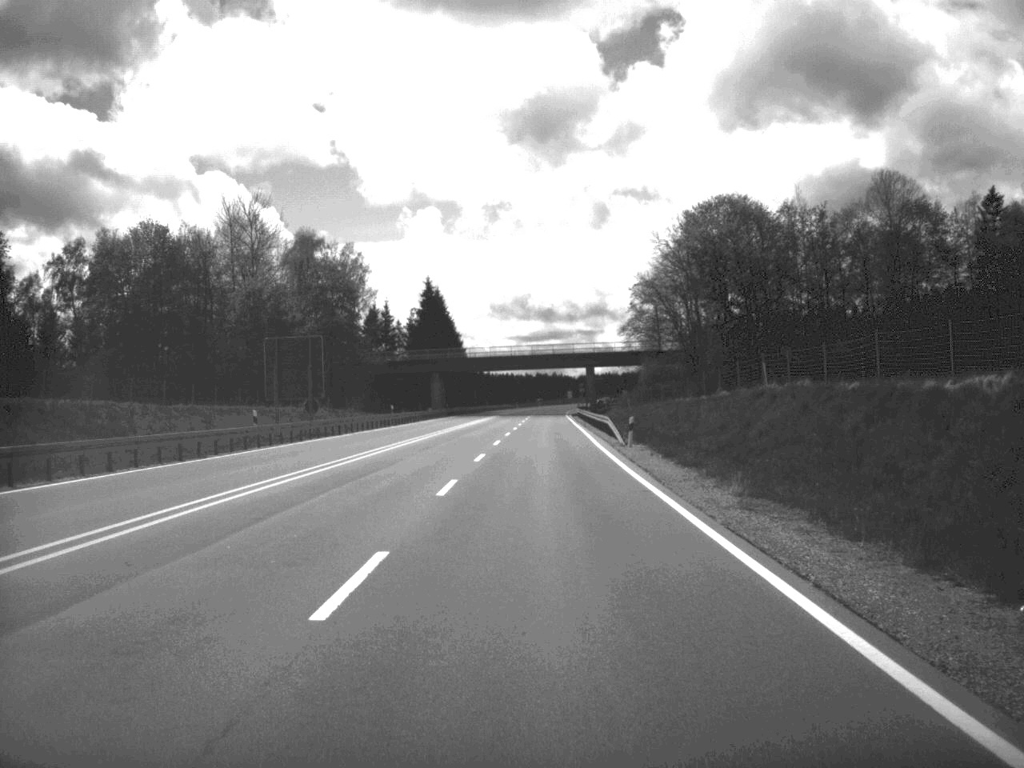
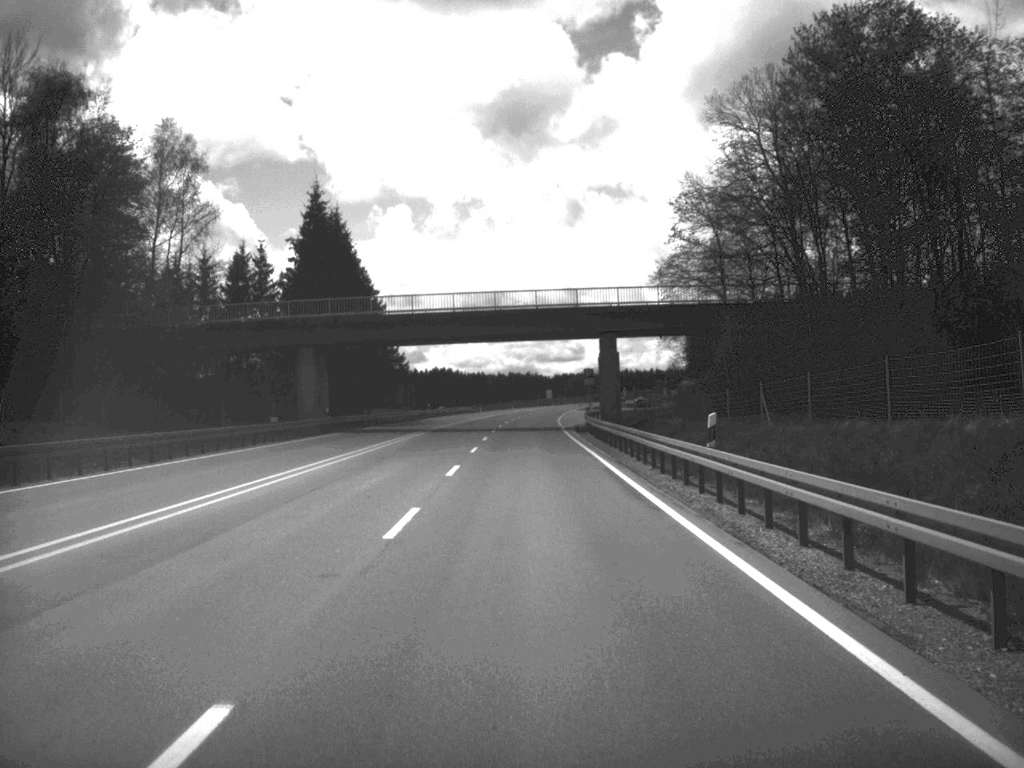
(+0.7, +66.0) m; +1°
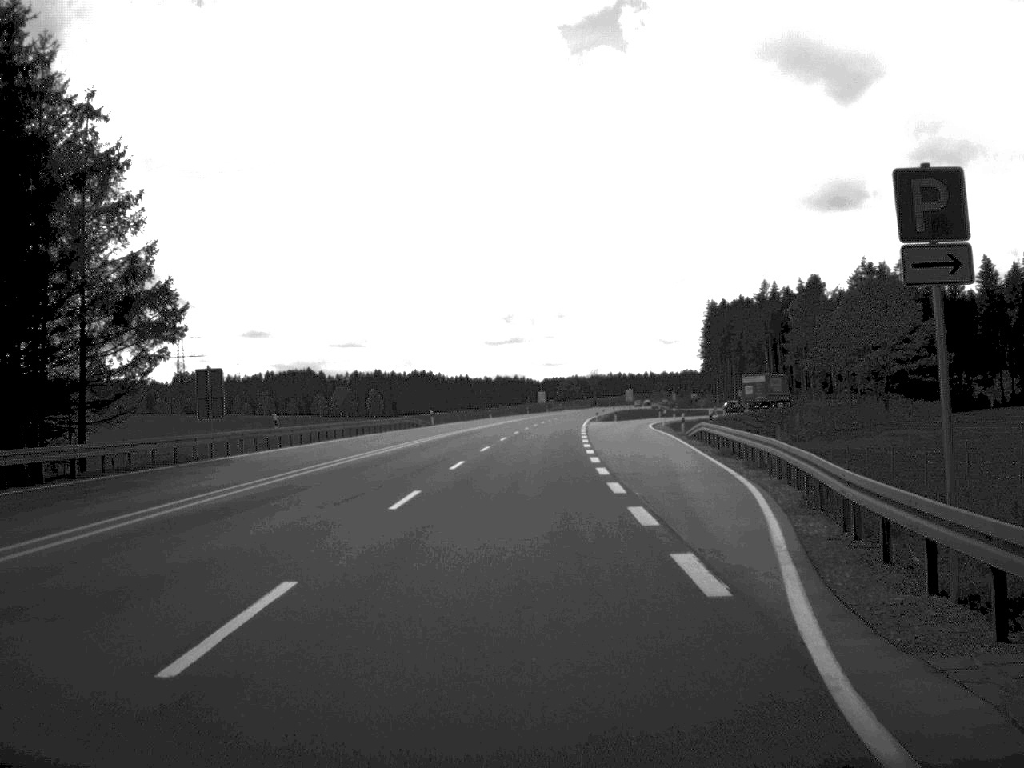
(+0.3, +66.9) m; 0°
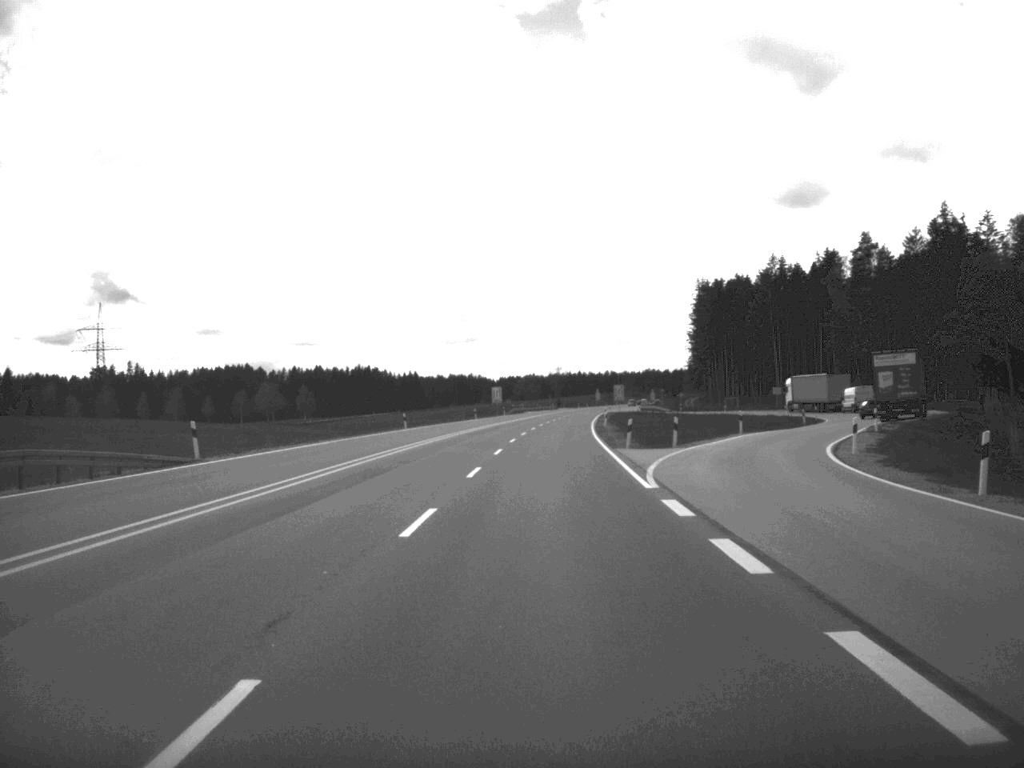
(+0.7, +63.7) m; +2°
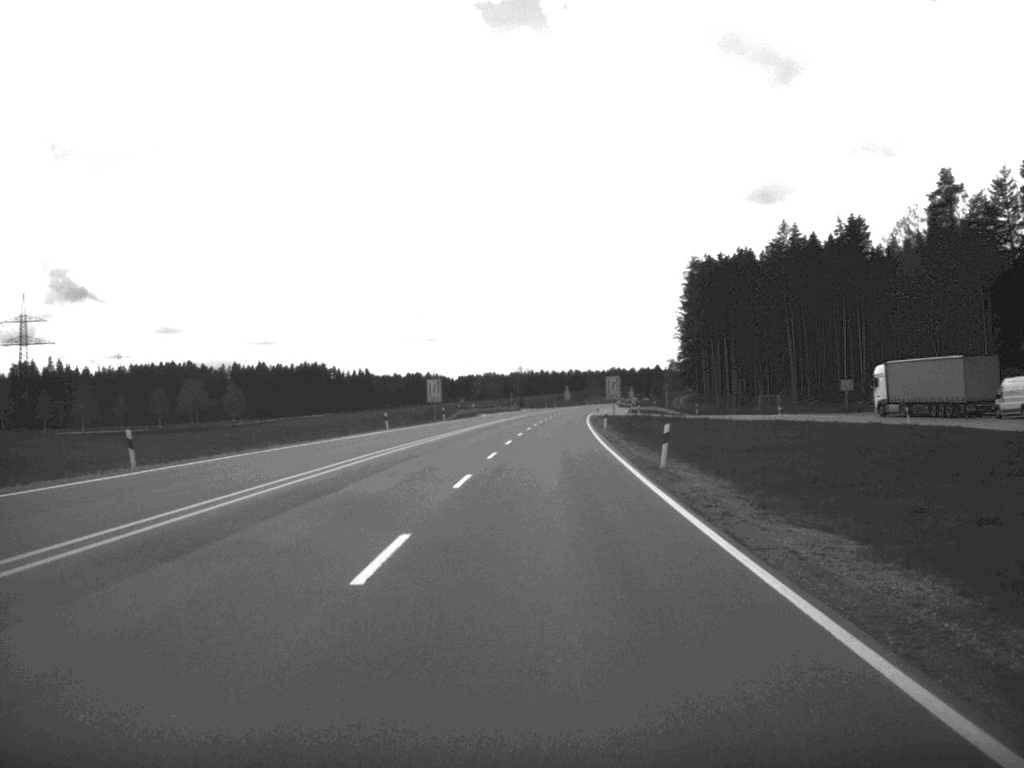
(+0.9, +51.5) m; +2°
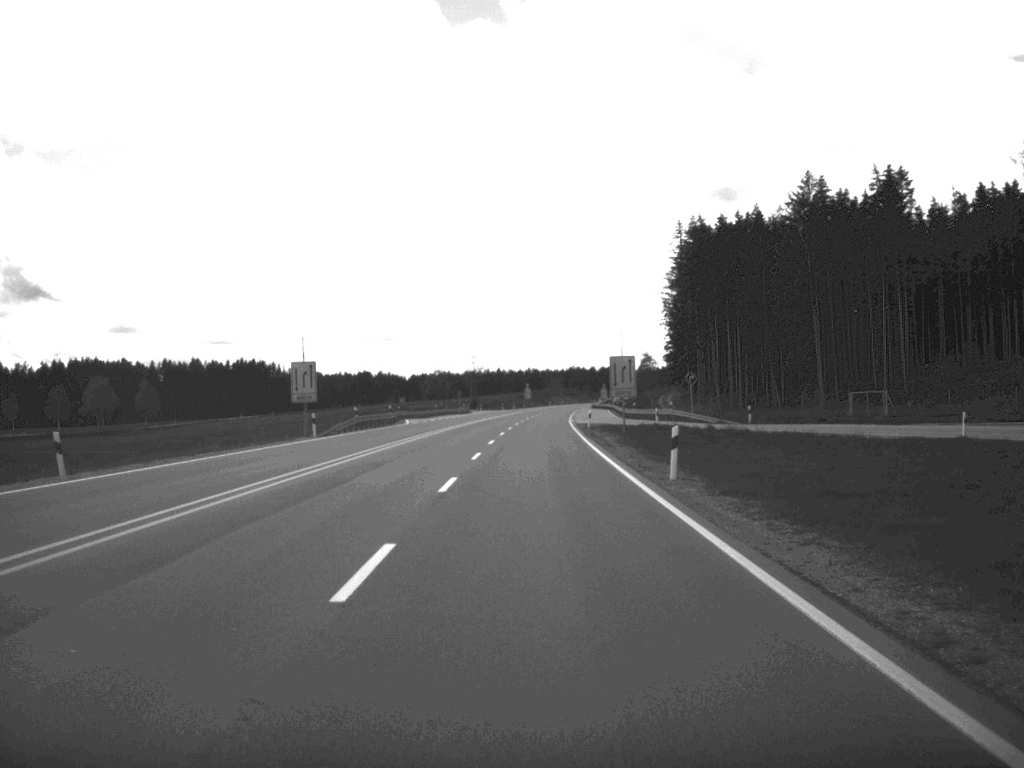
(+0.7, +48.9) m; +2°
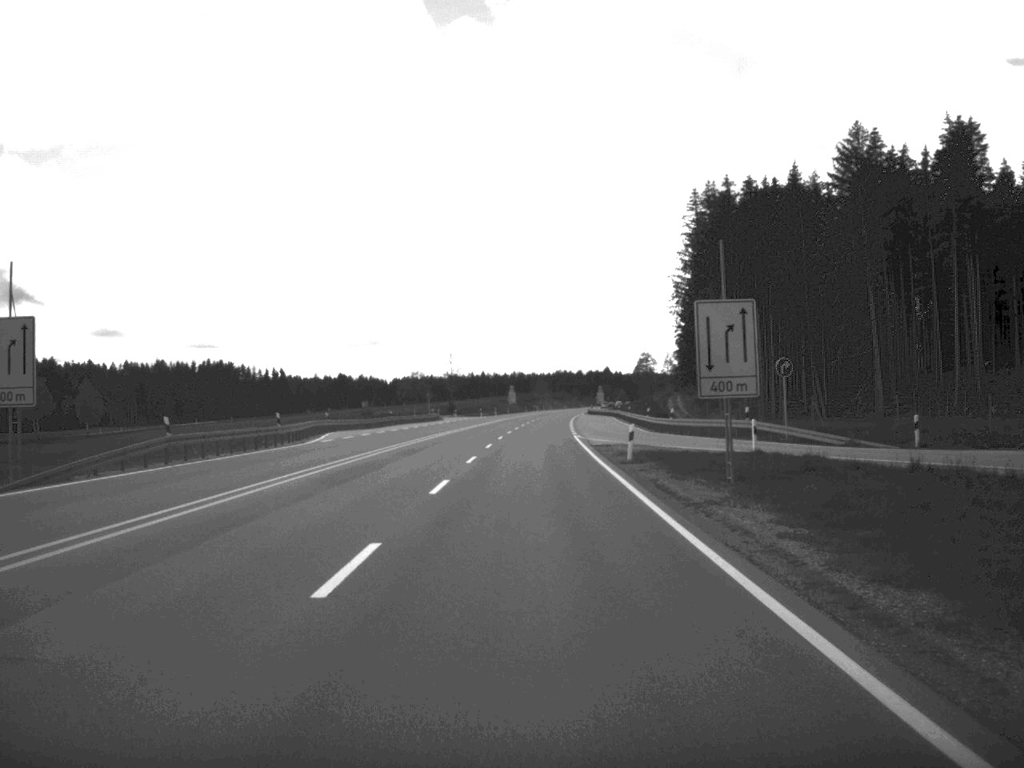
(+0.2, +35.4) m; +1°
